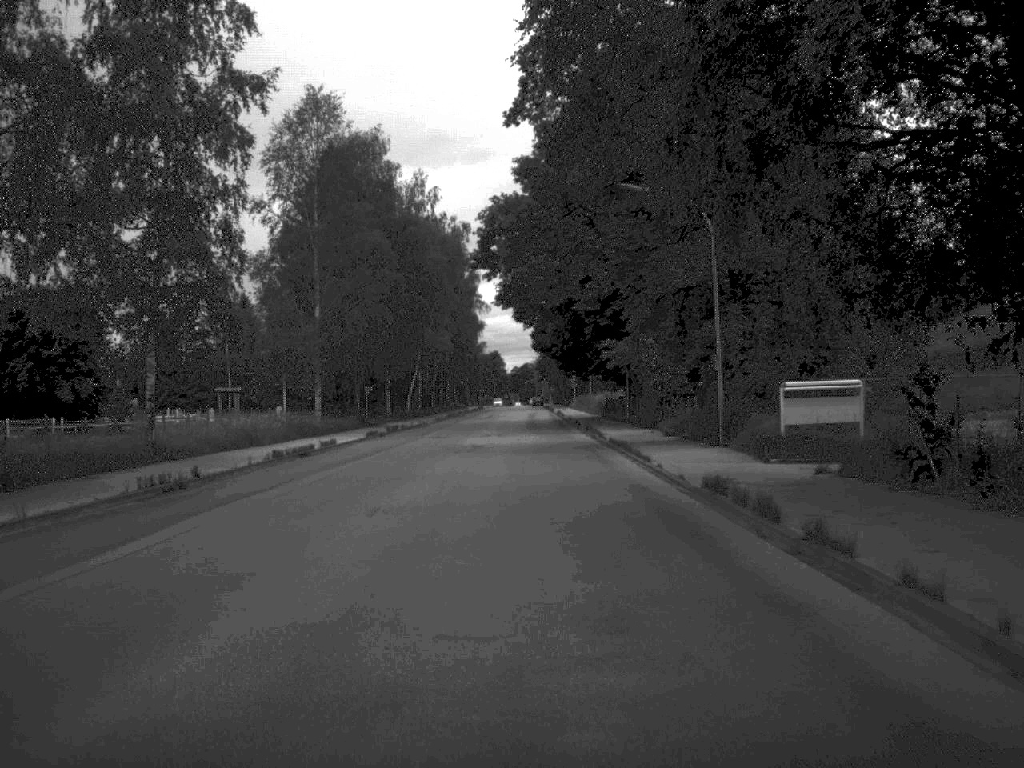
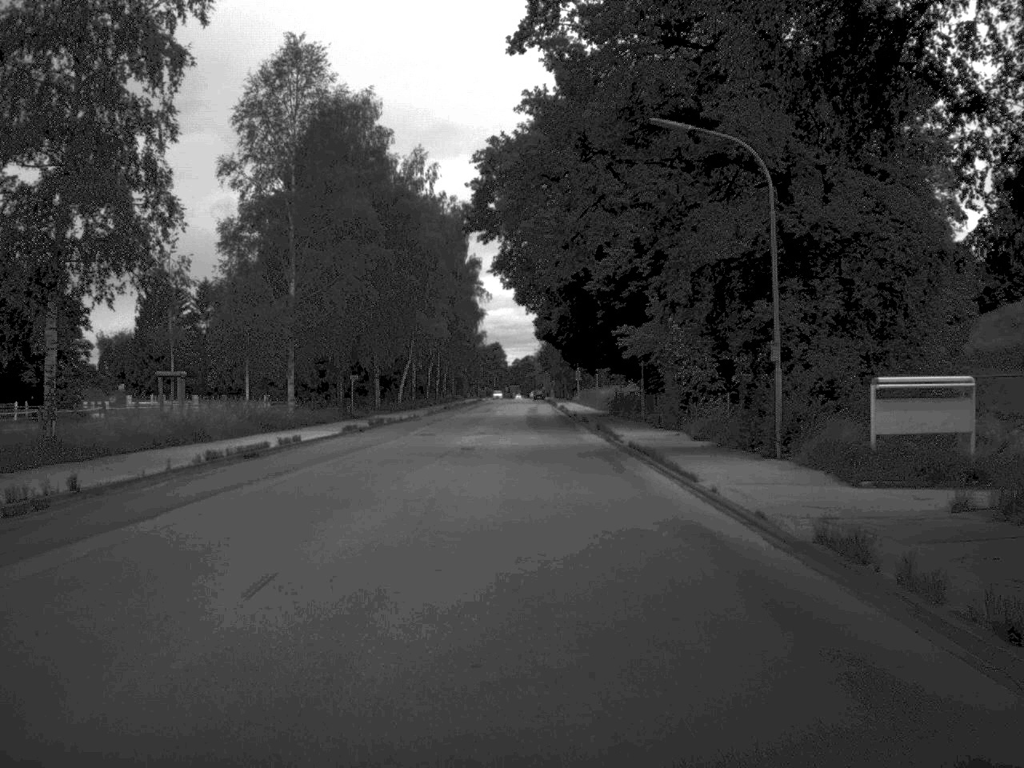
(0.0, +7.7) m; 0°
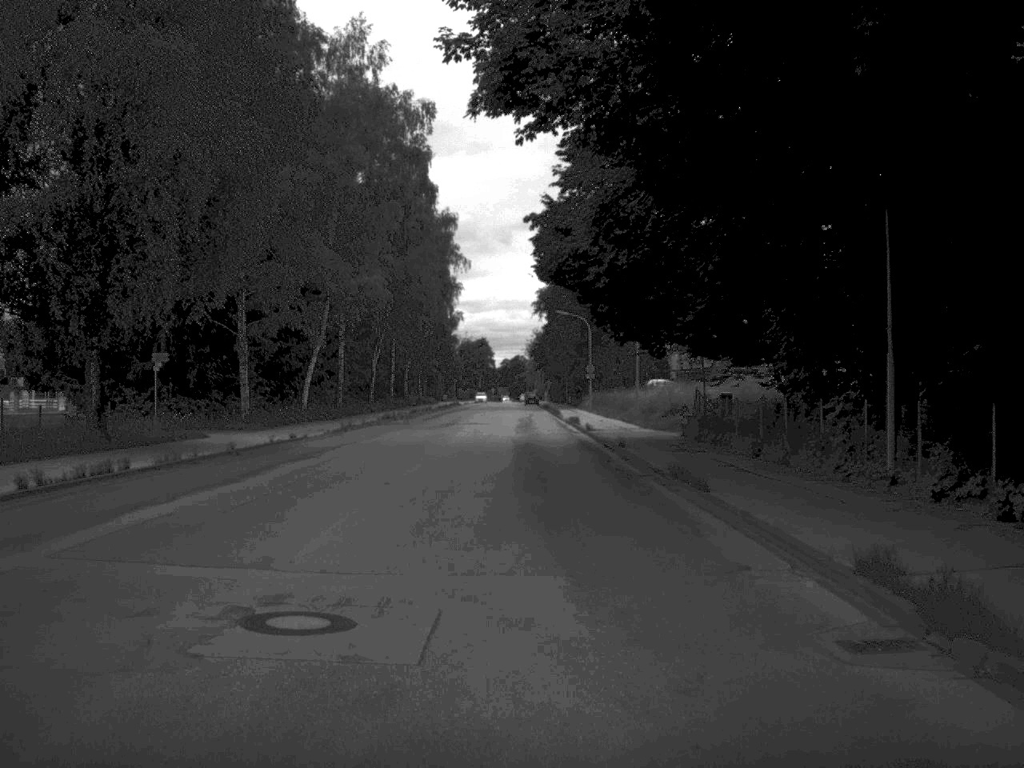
(+0.1, +39.7) m; 0°
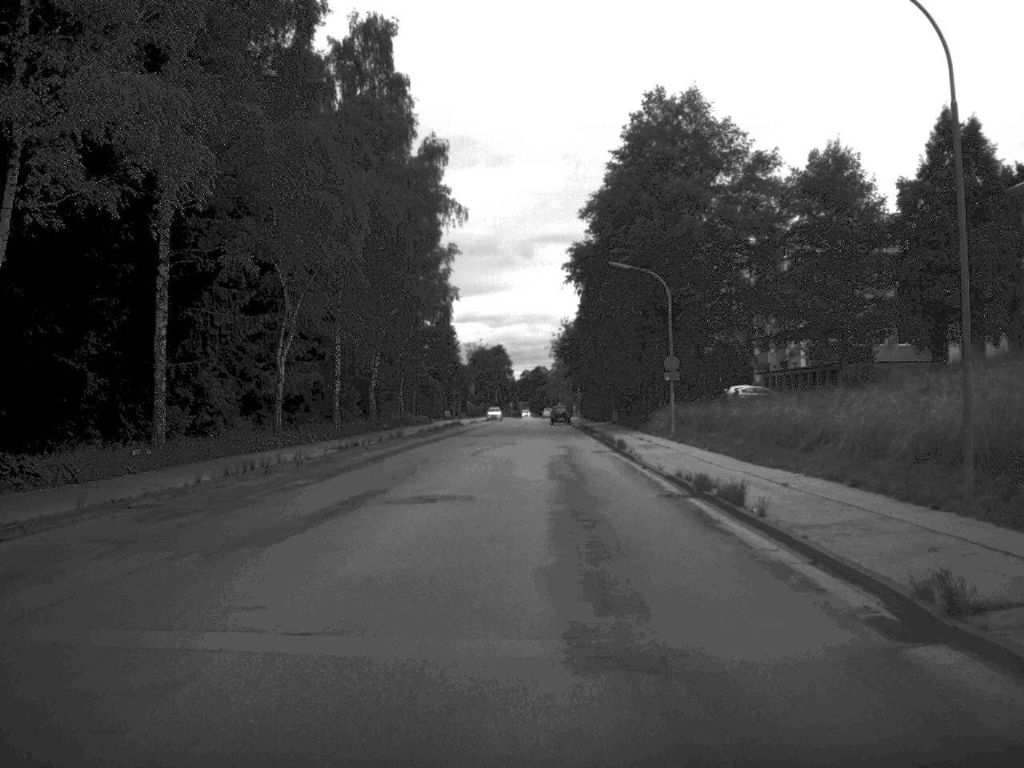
(-0.4, +39.3) m; -1°
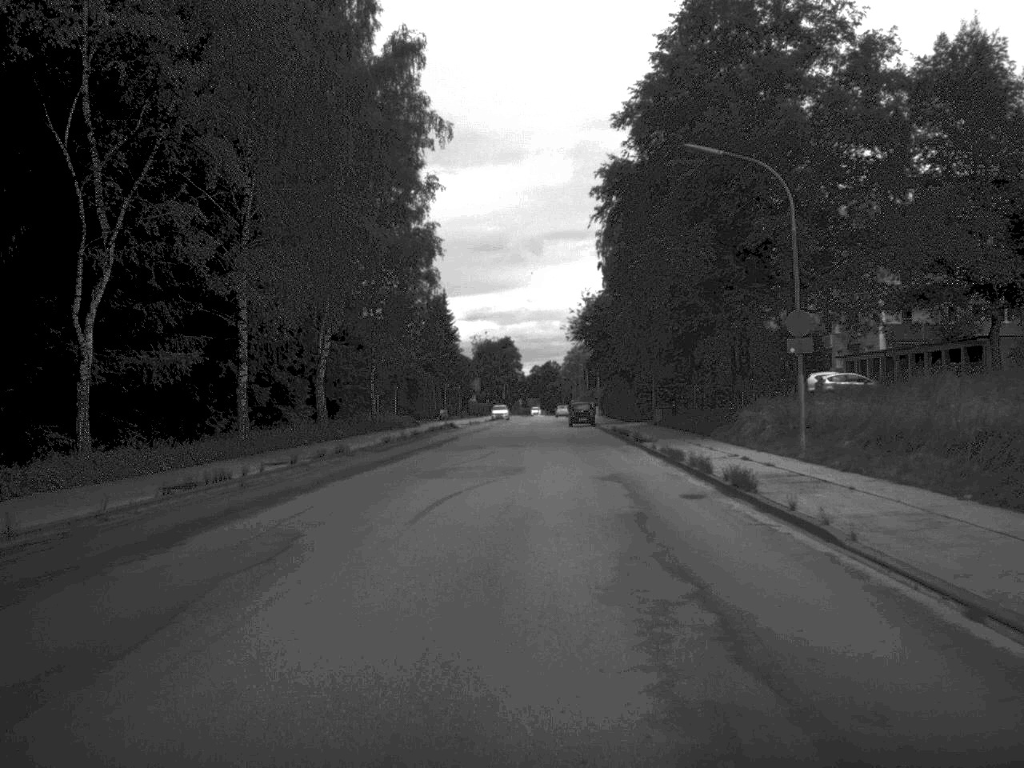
(-0.1, +22.6) m; -1°
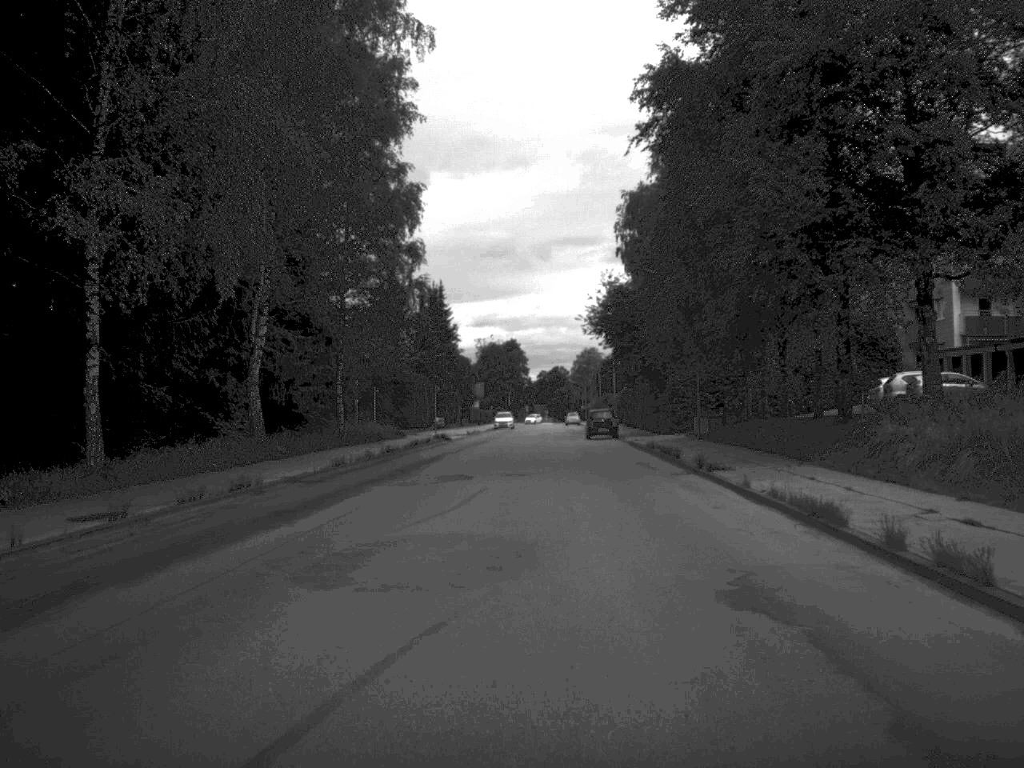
(0.0, +14.7) m; 0°
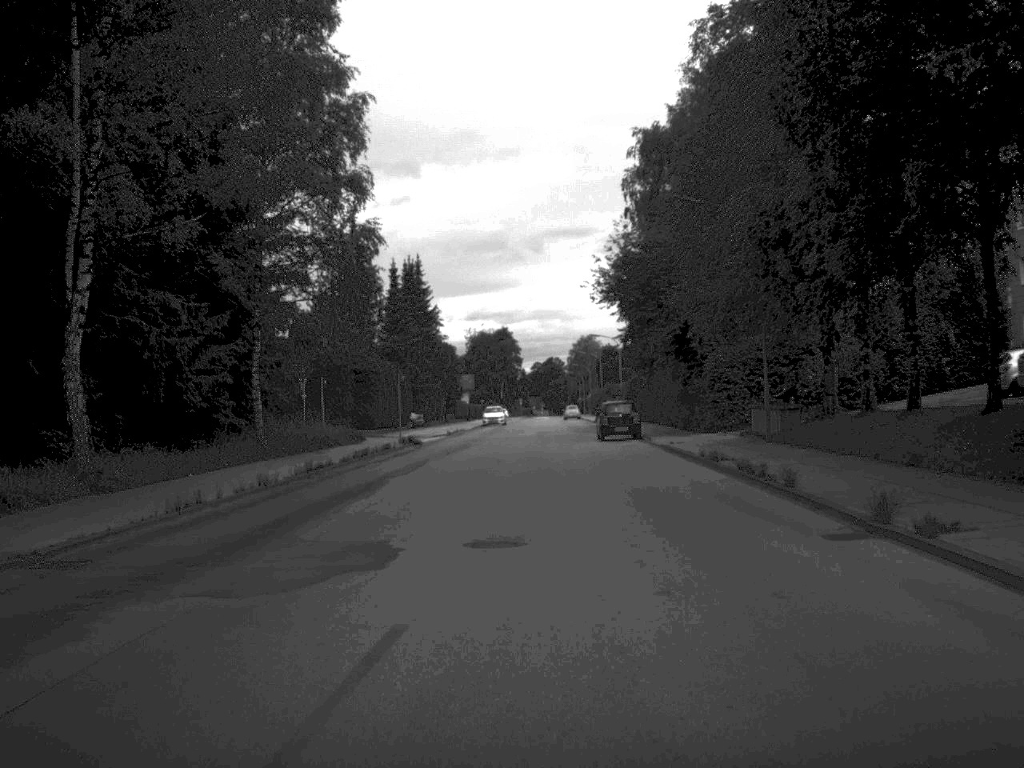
(0.0, +15.9) m; 0°
